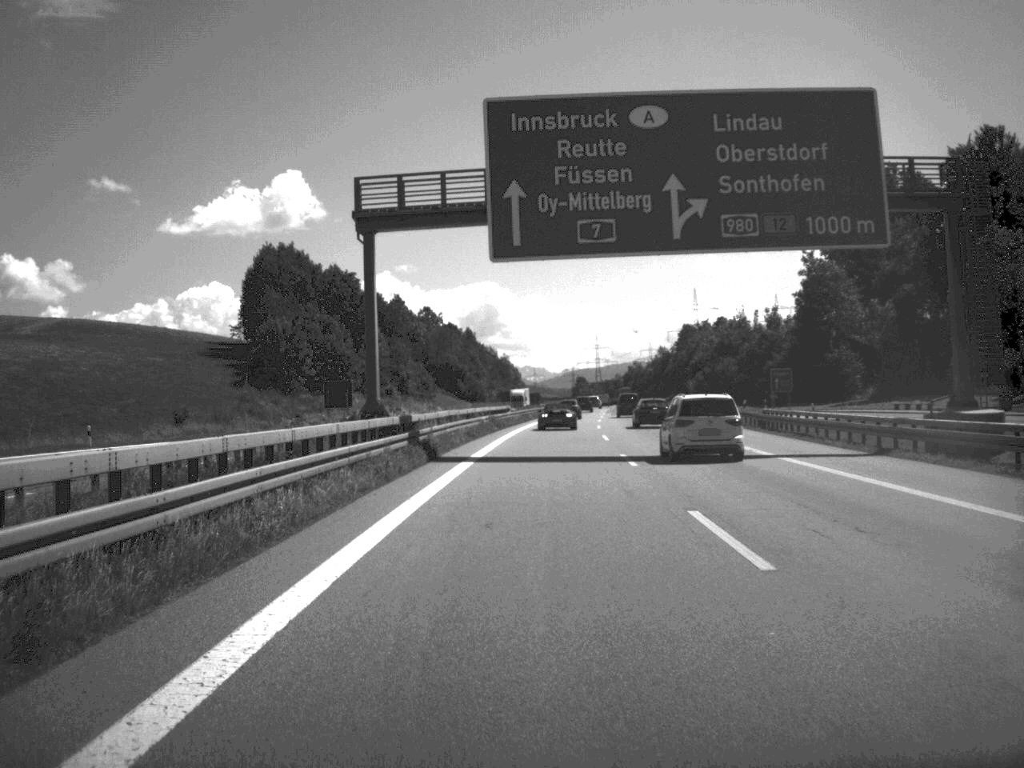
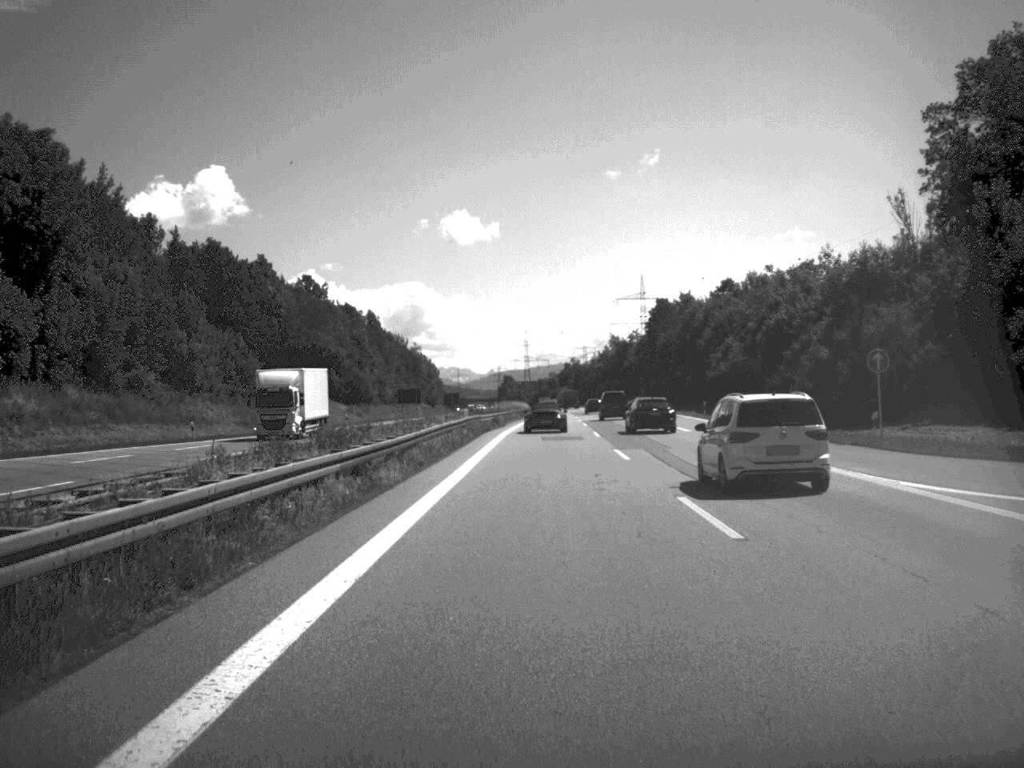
(+2.6, +85.5) m; +3°
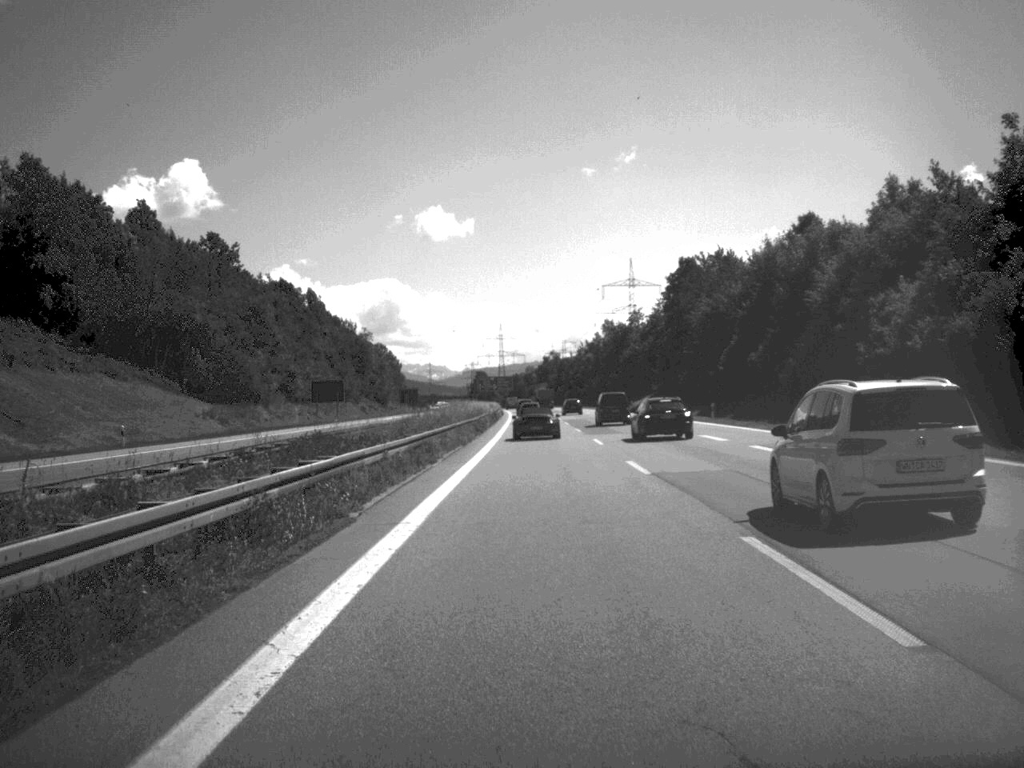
(+0.7, +60.1) m; +1°
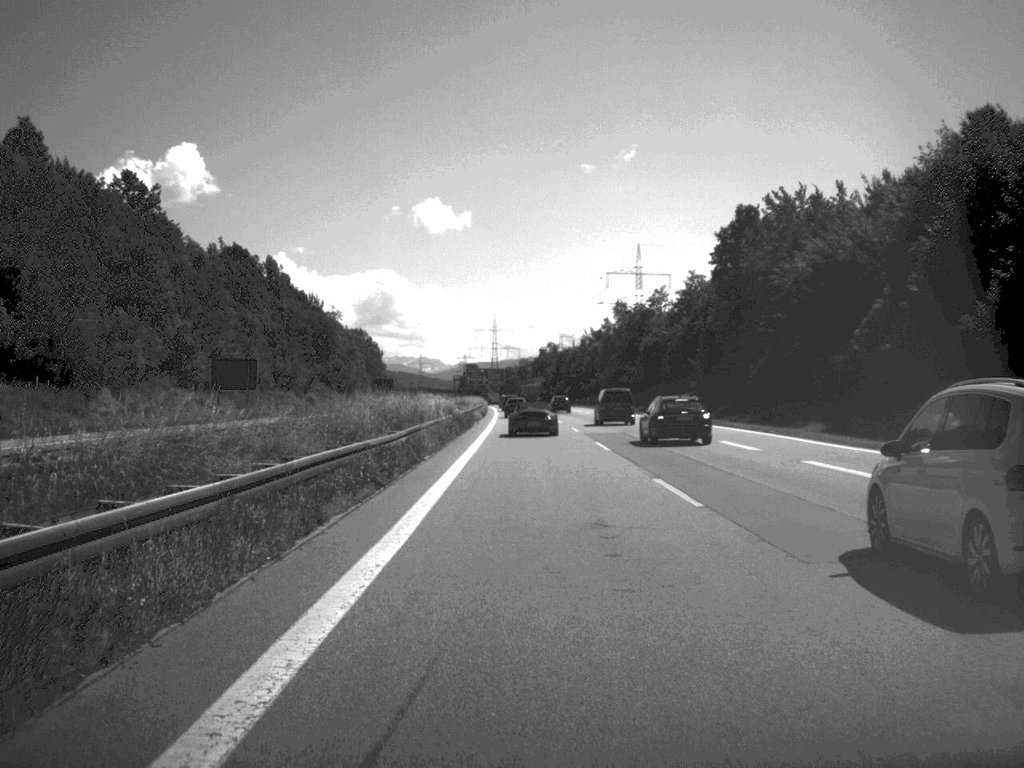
(+0.1, +42.4) m; 0°
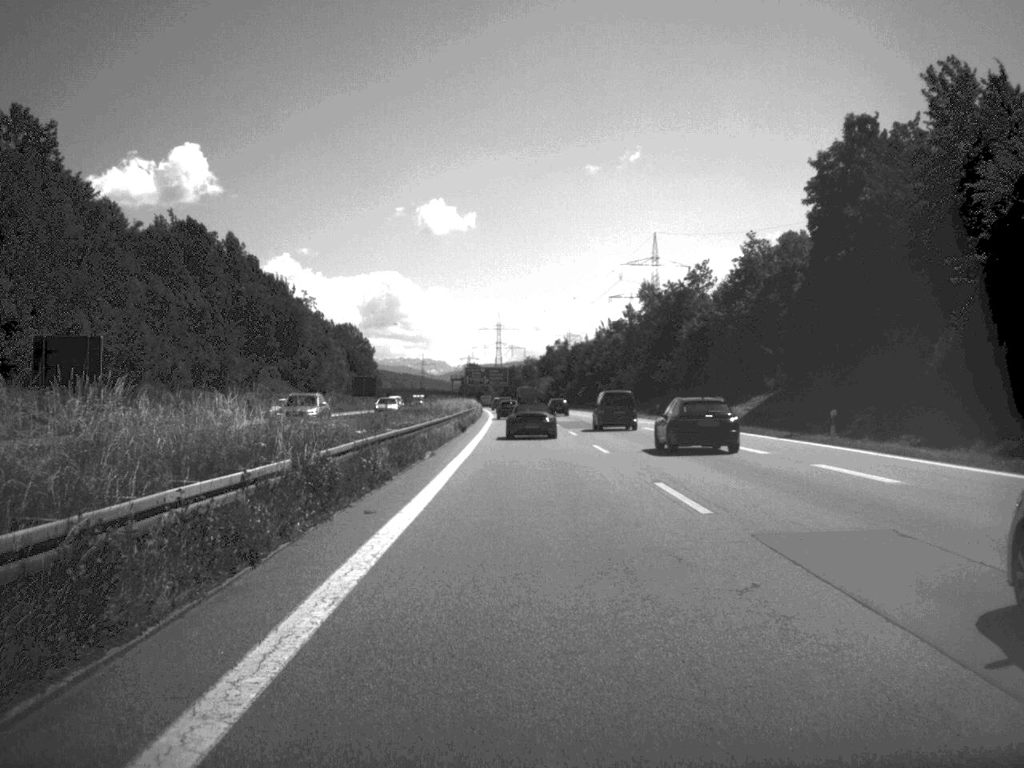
(-0.1, +37.0) m; 0°
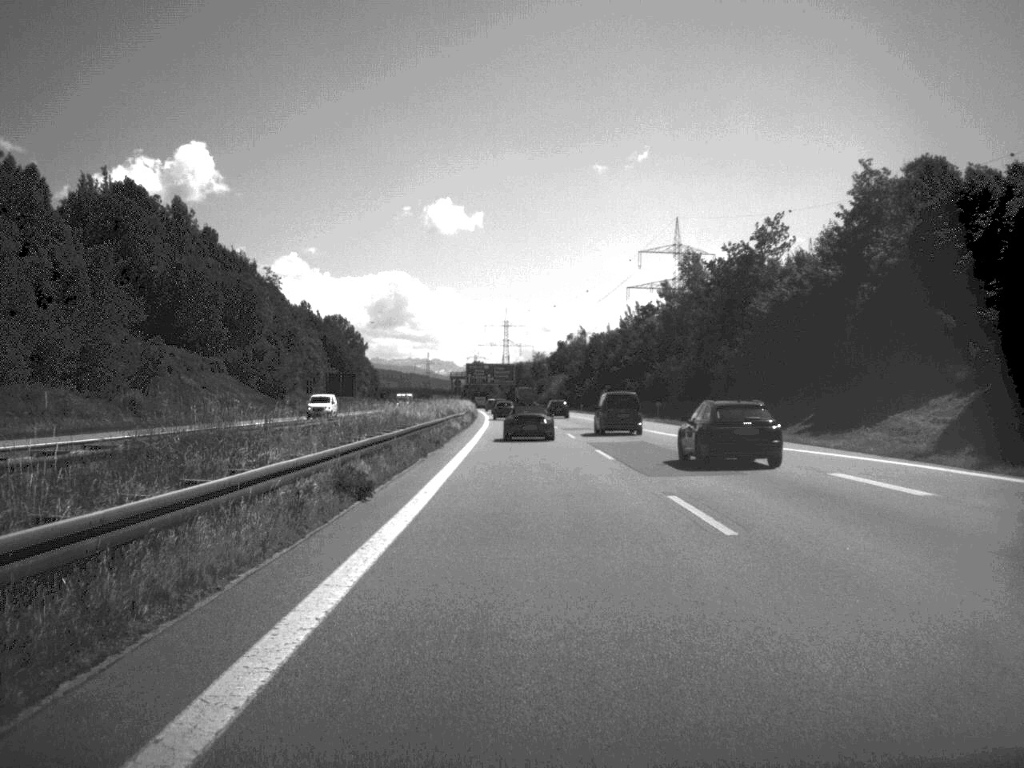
(-0.2, +37.2) m; 0°
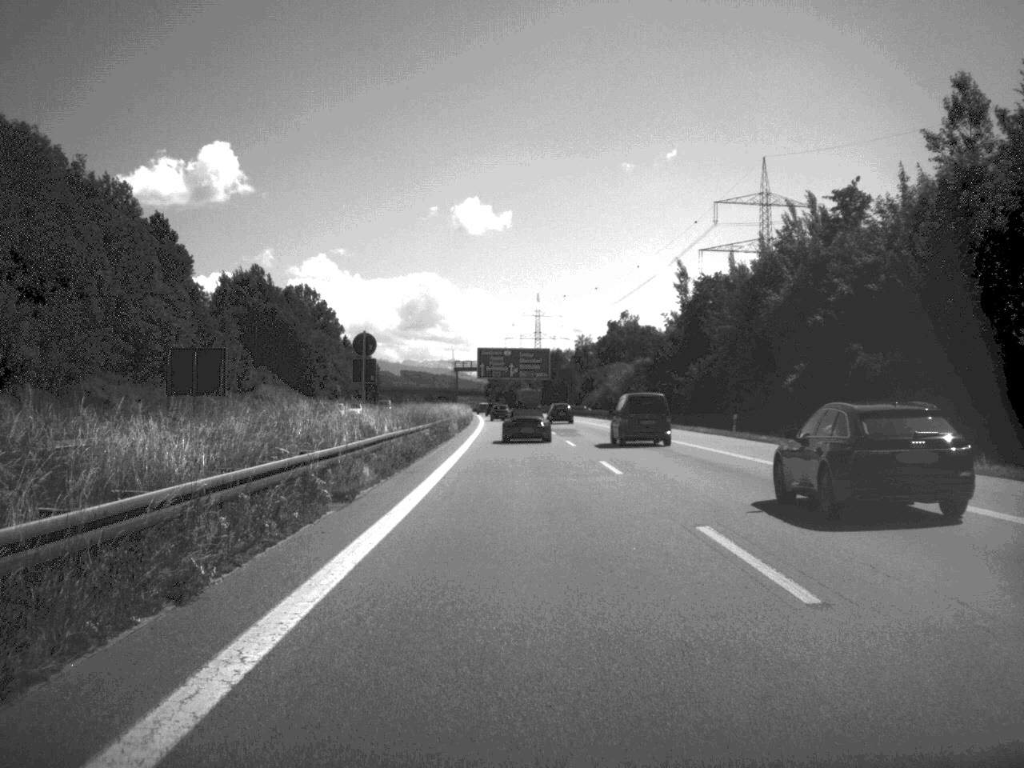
(-1.3, +94.0) m; -2°
